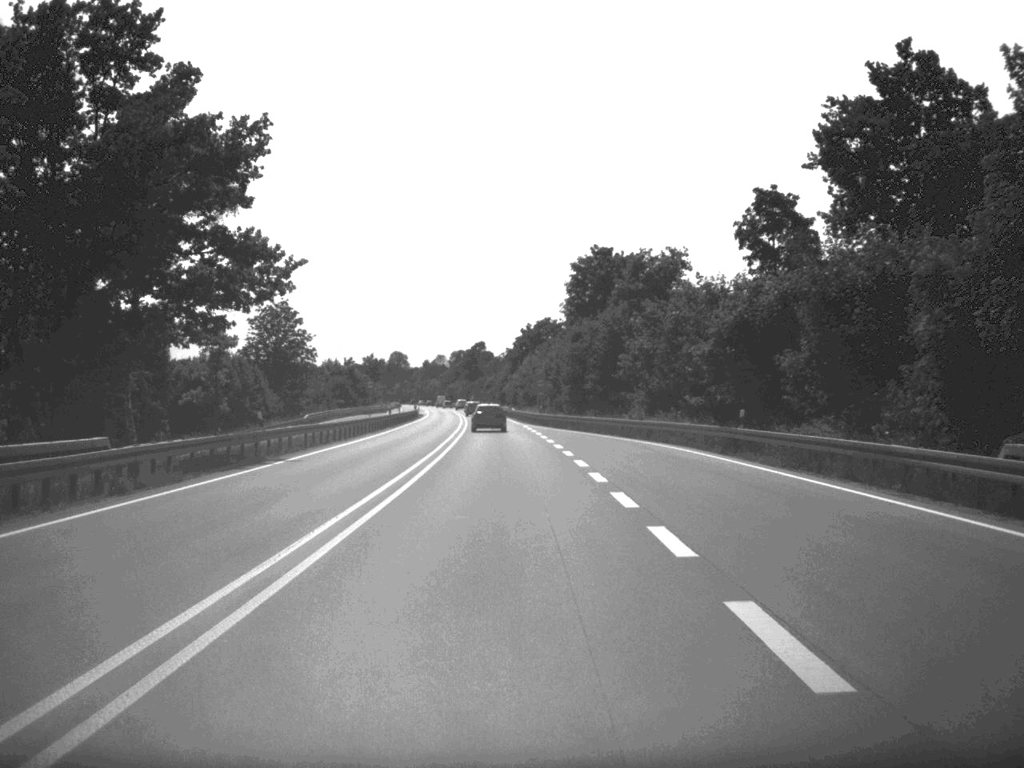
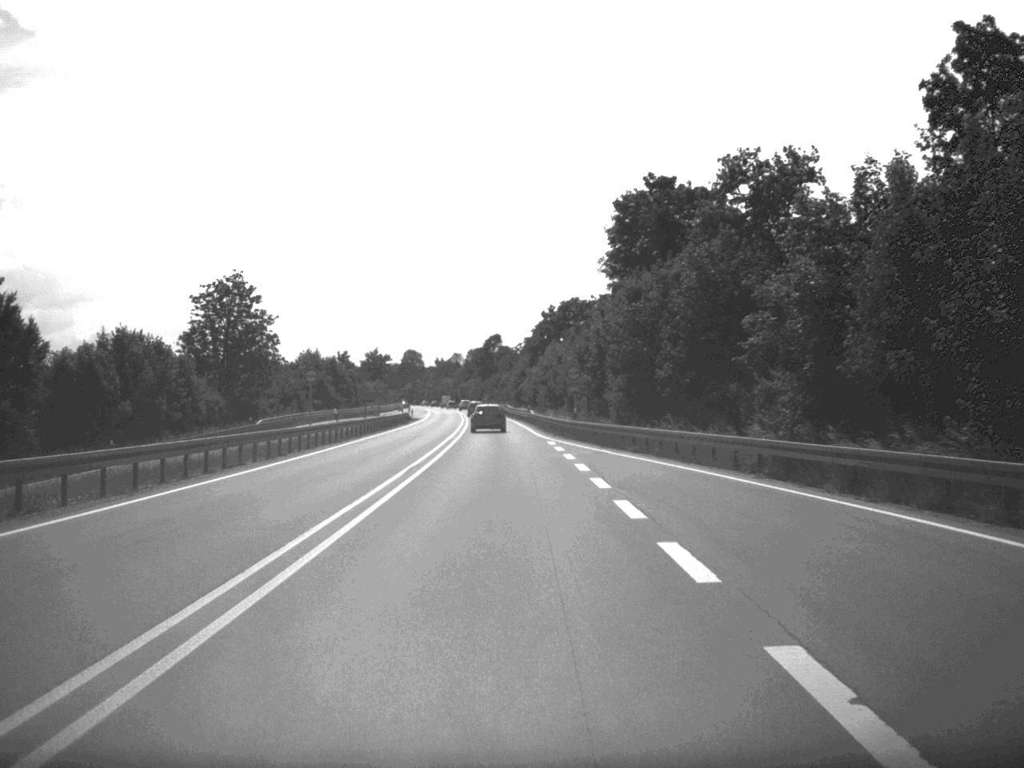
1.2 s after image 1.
(-0.2, +31.3) m; -1°
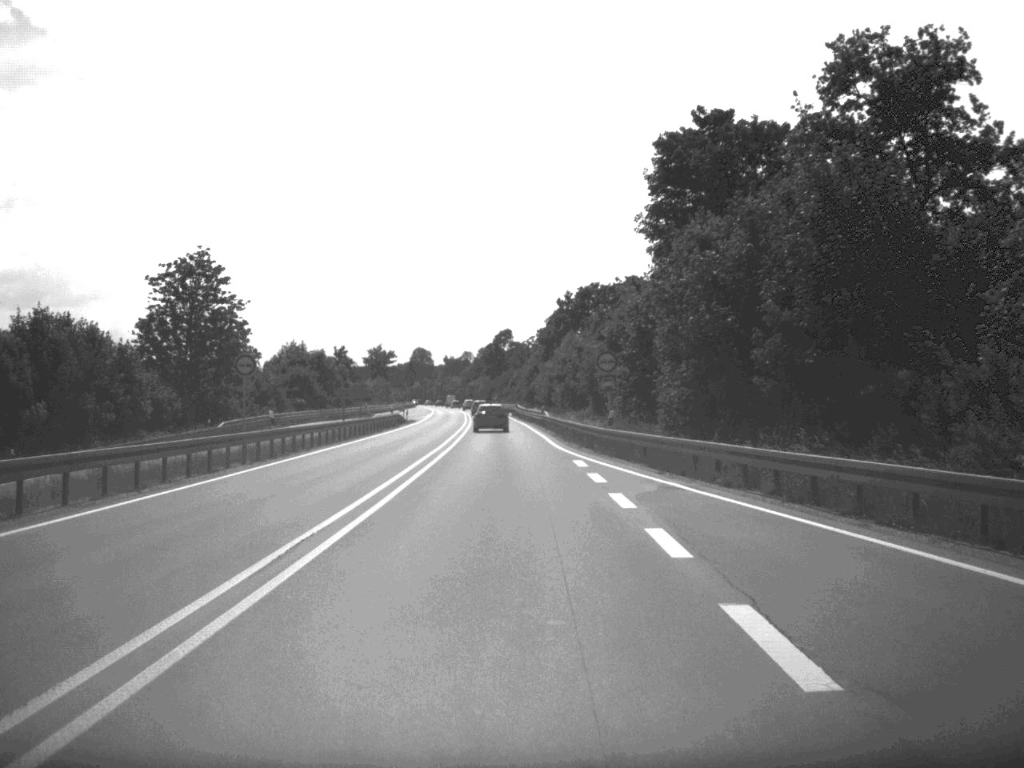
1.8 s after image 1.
(-0.1, +15.9) m; -1°
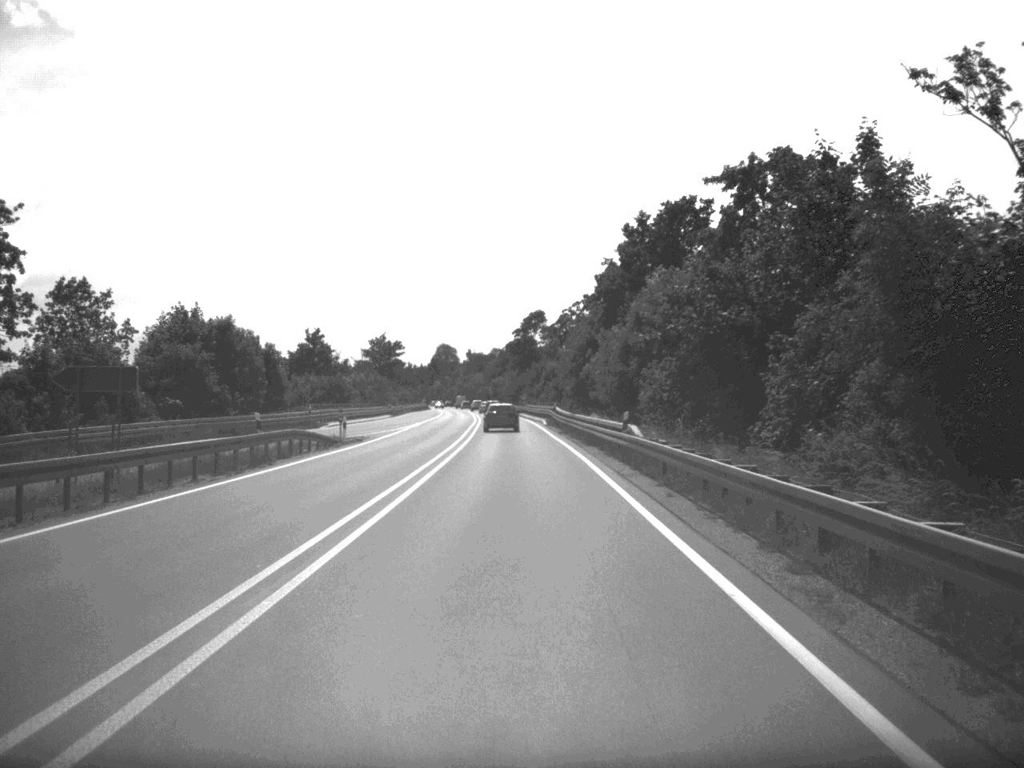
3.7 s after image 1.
(-0.6, +48.4) m; -1°
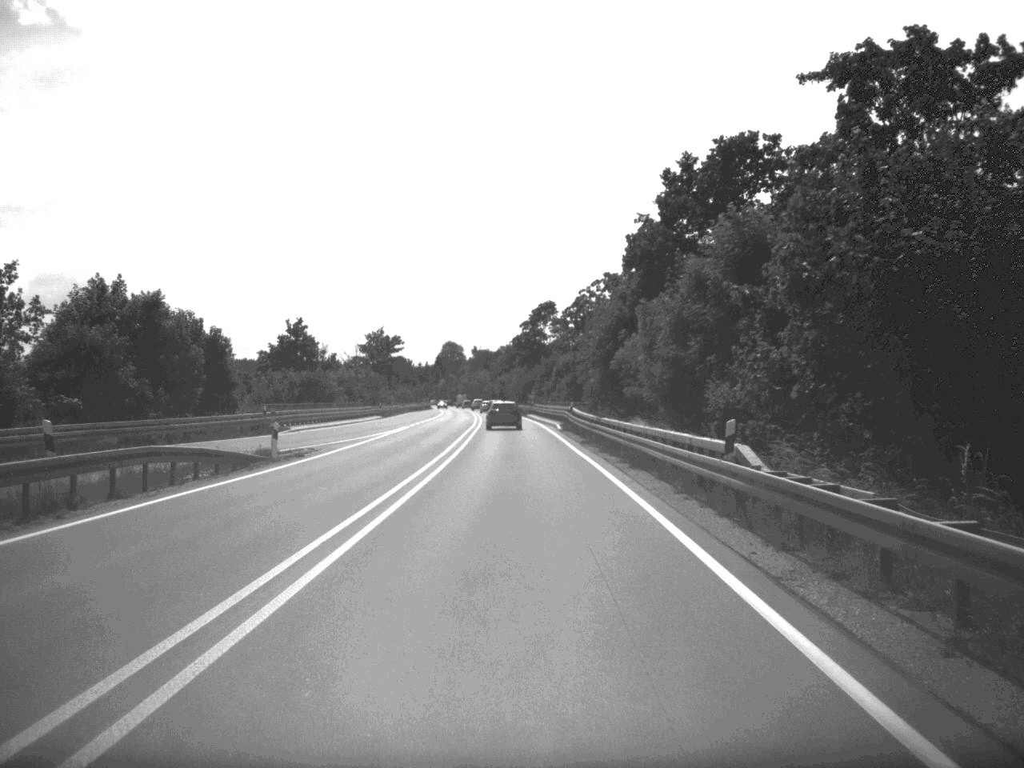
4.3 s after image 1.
(-0.1, +15.8) m; 0°
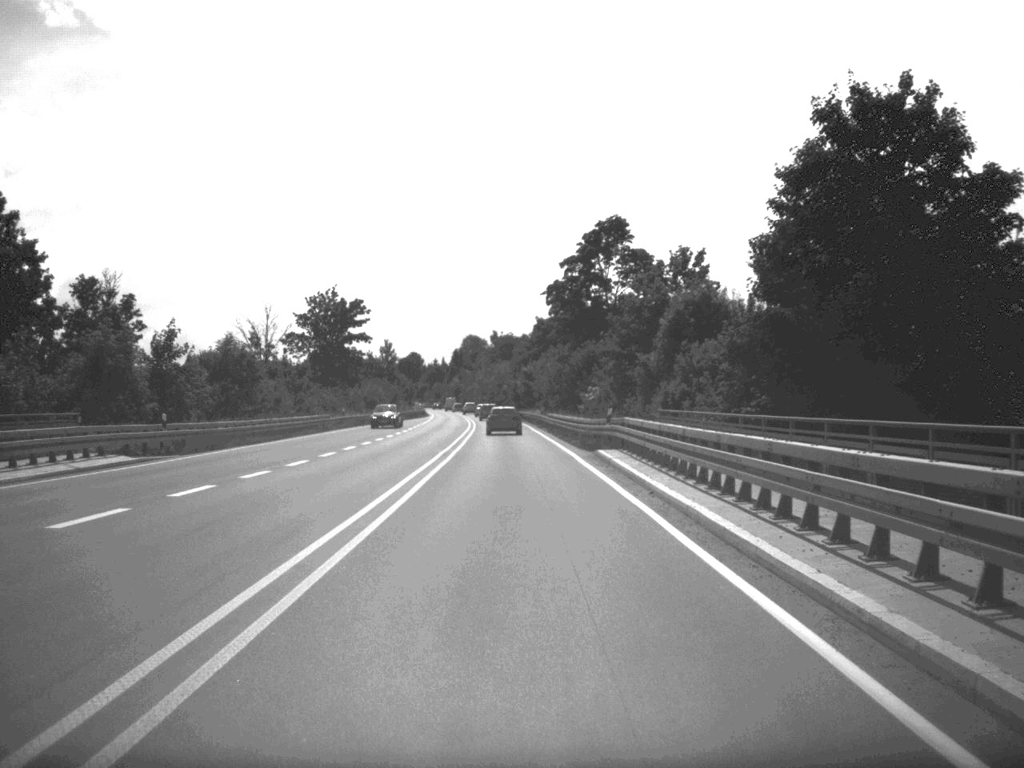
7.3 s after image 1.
(-1.0, +78.3) m; -1°
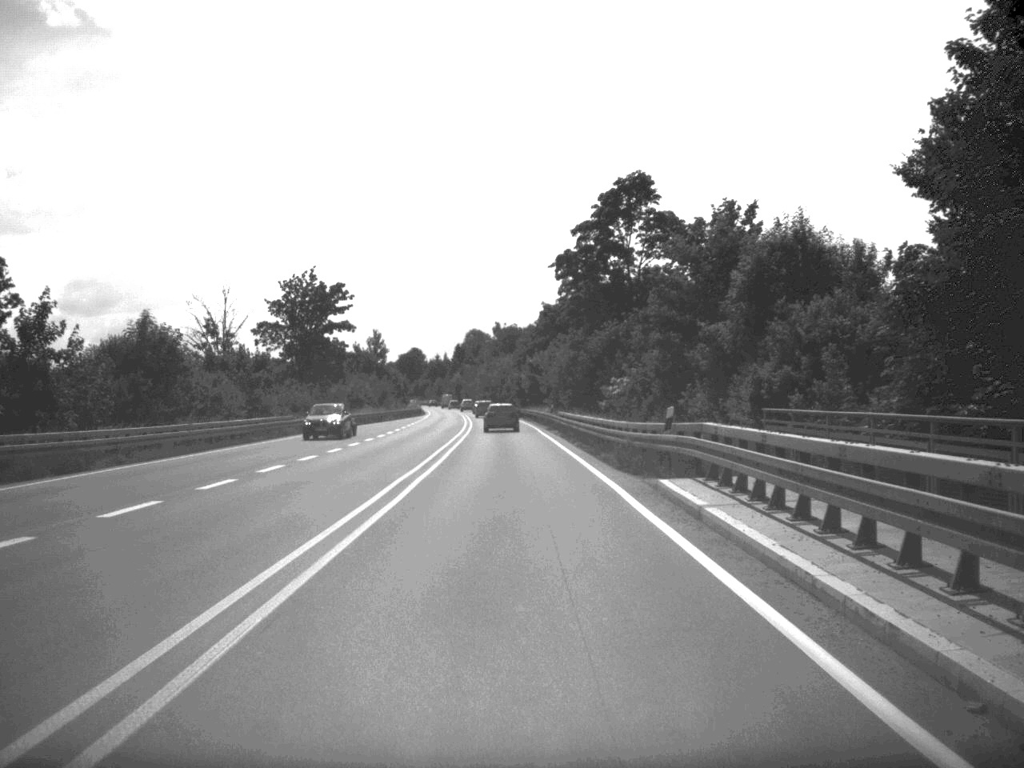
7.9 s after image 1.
(0.0, +15.4) m; 0°
